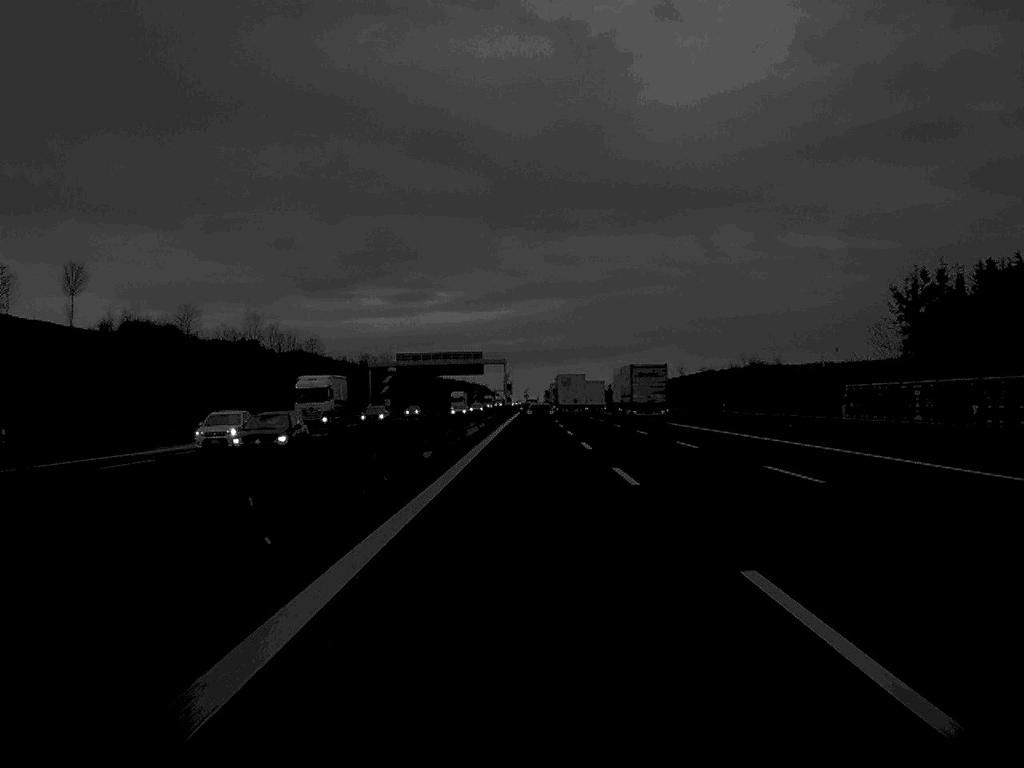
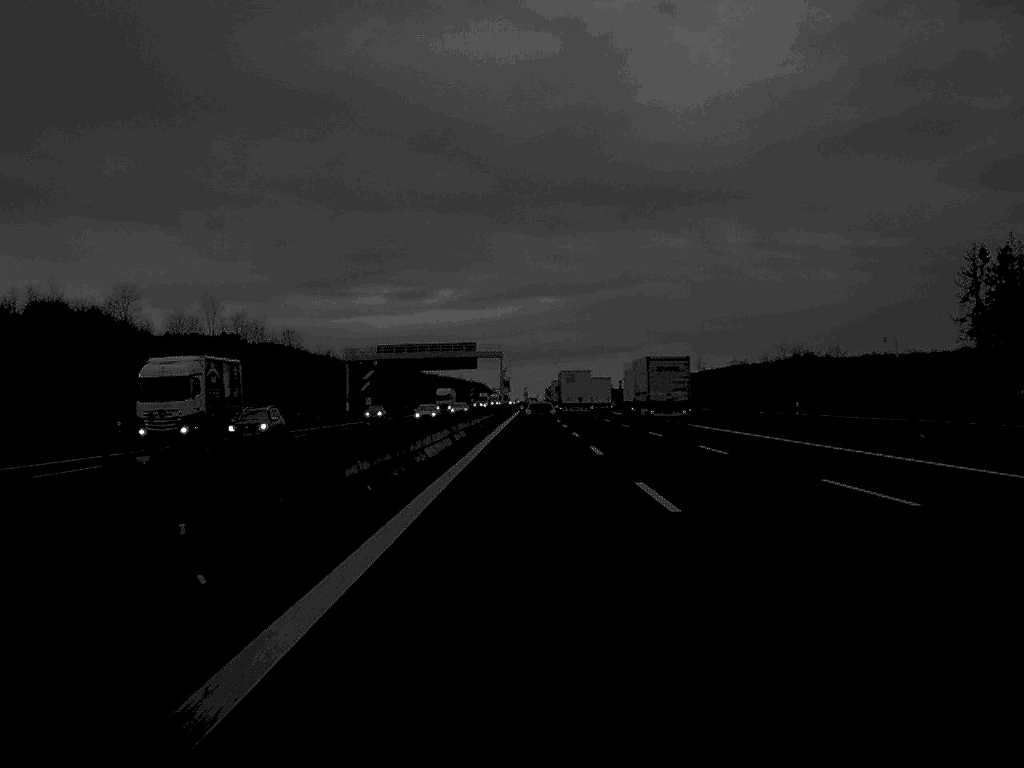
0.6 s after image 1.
(0.0, +23.7) m; 0°
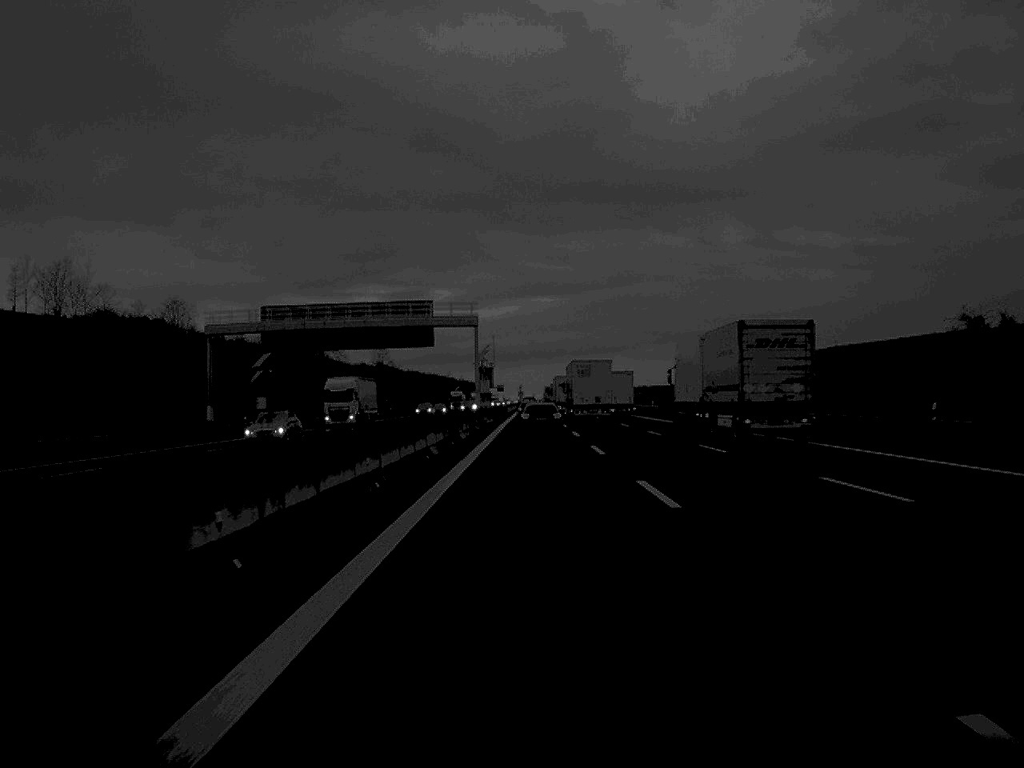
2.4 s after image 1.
(+0.1, +70.7) m; 0°
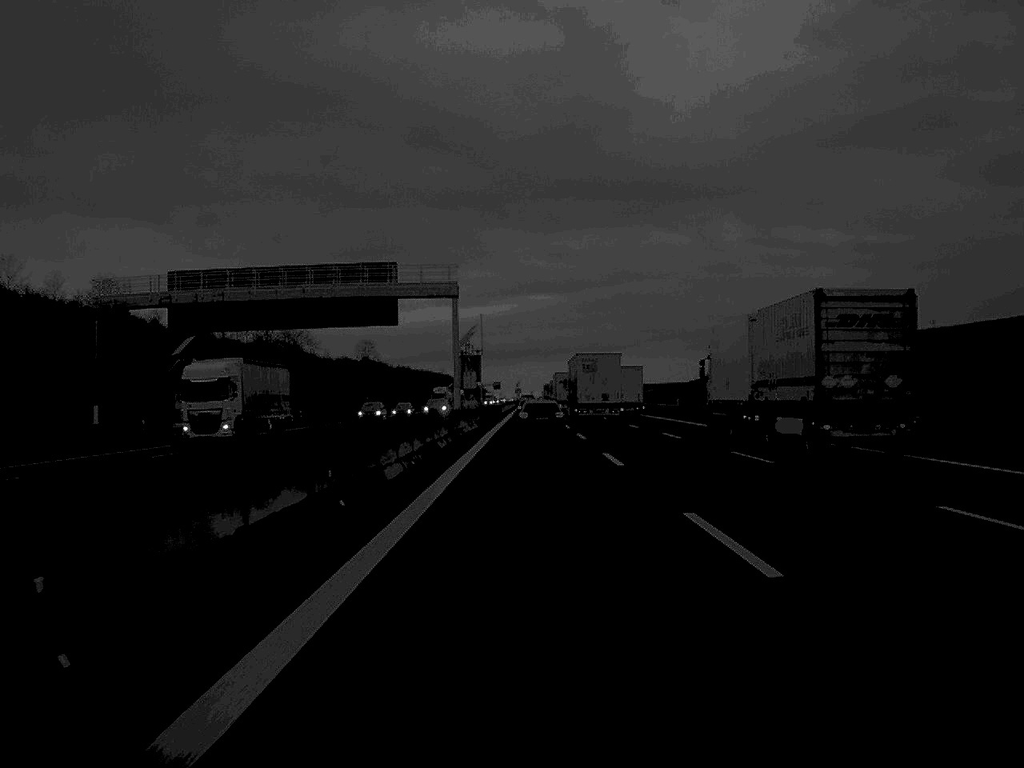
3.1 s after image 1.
(0.0, +25.0) m; 0°
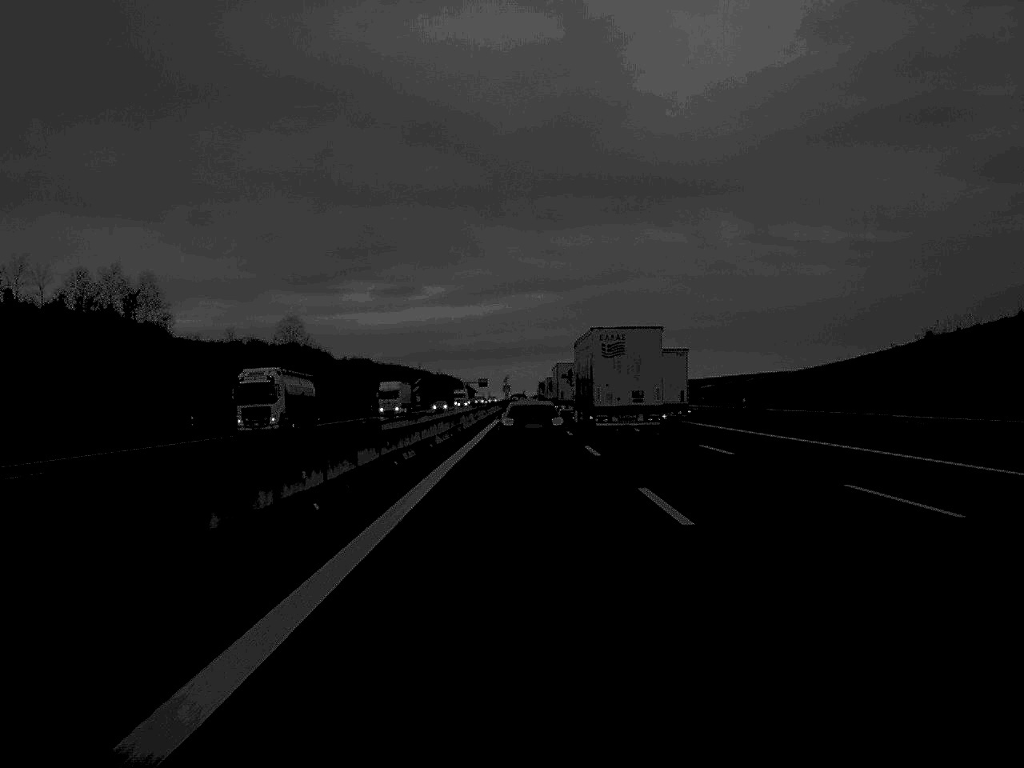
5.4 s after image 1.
(+0.2, +84.6) m; 0°
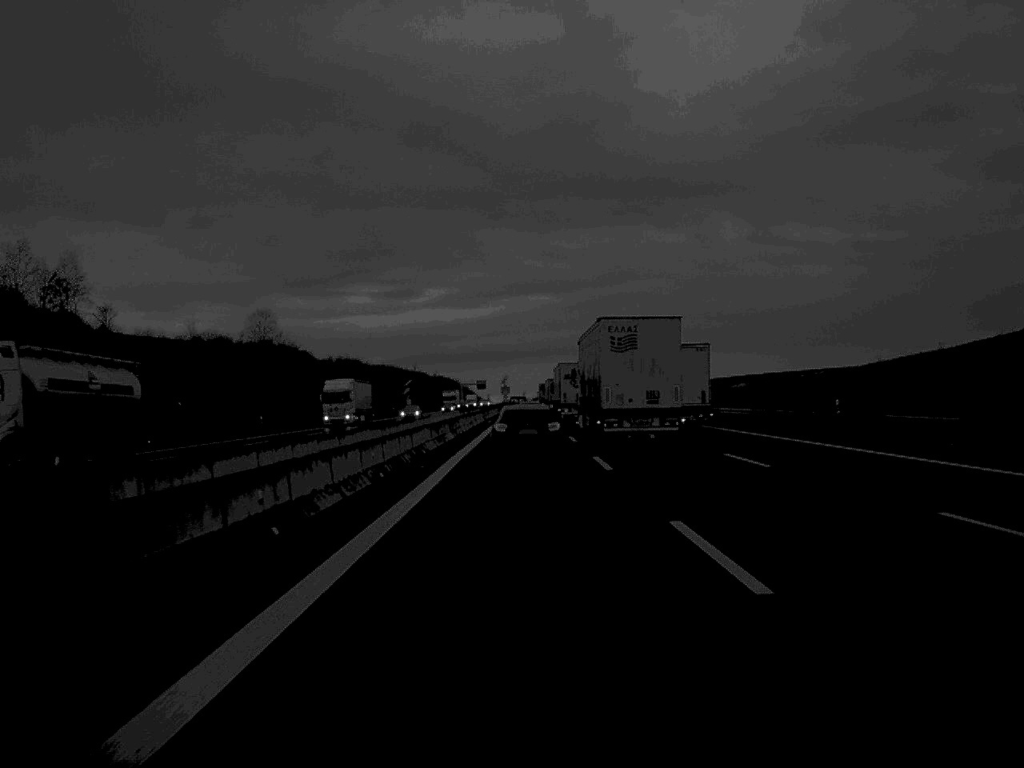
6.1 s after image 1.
(0.0, +23.0) m; 0°
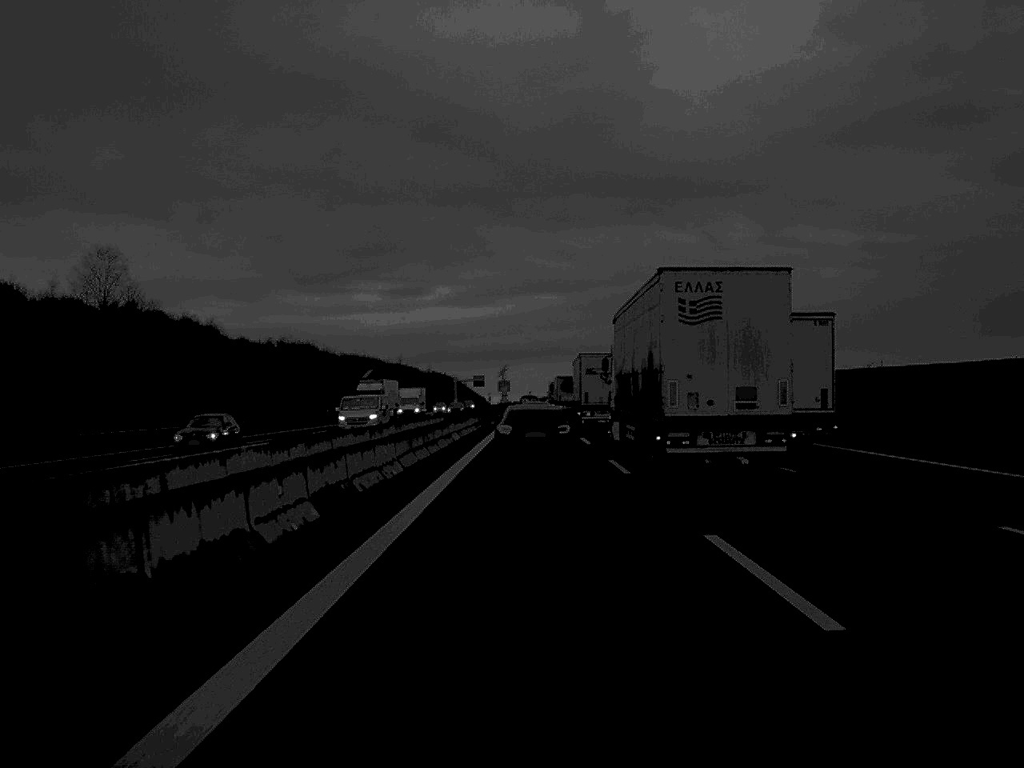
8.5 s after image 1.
(-0.3, +72.9) m; 0°
